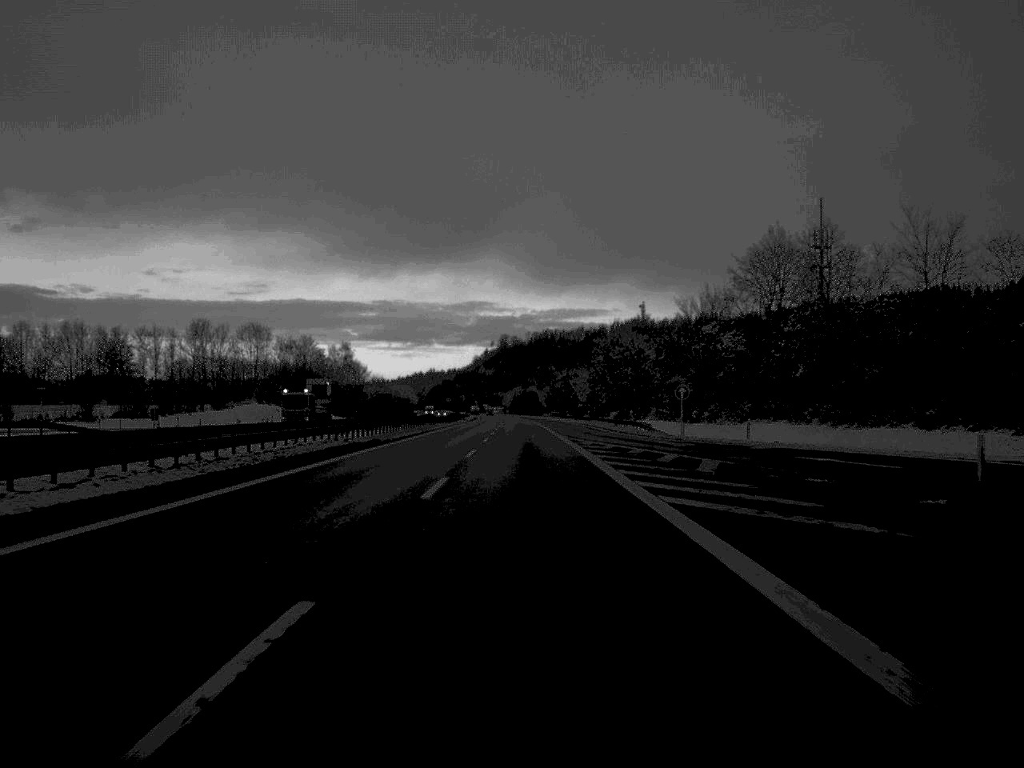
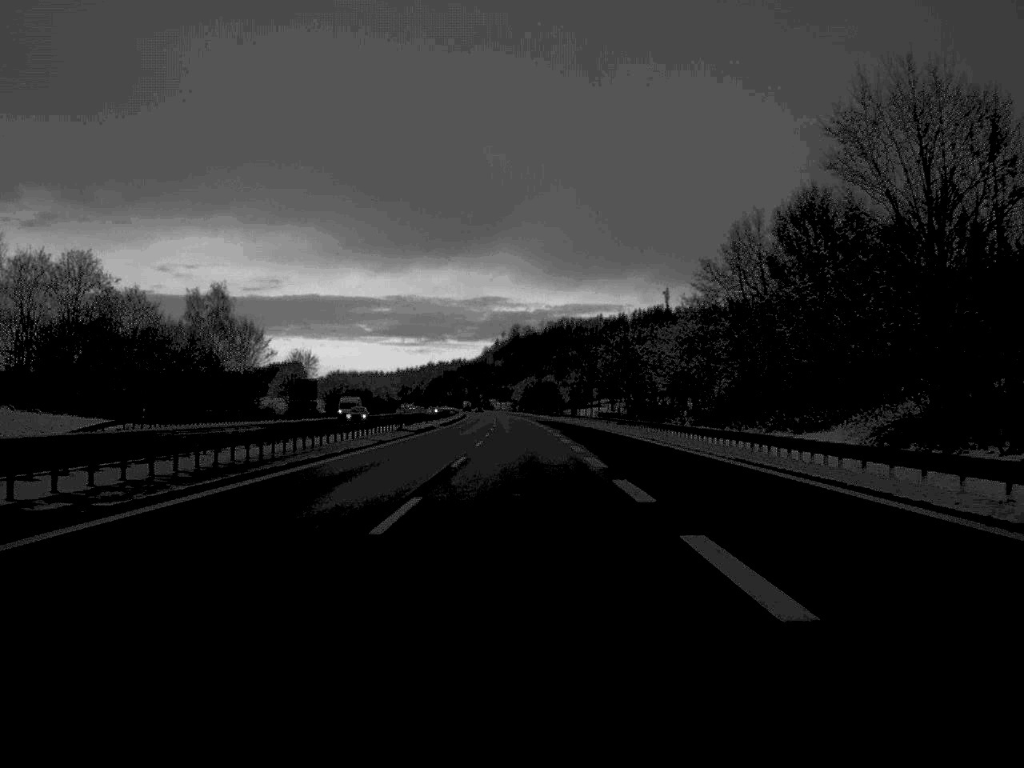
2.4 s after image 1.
(-0.5, +113.0) m; -1°
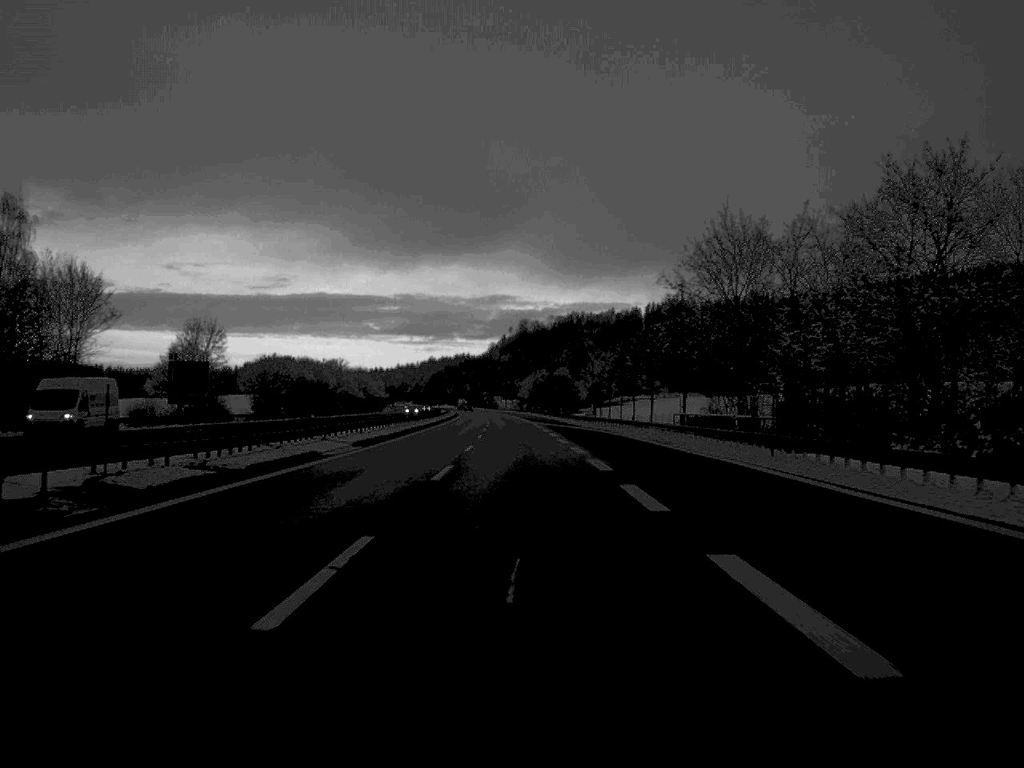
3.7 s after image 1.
(-0.2, +60.4) m; 0°
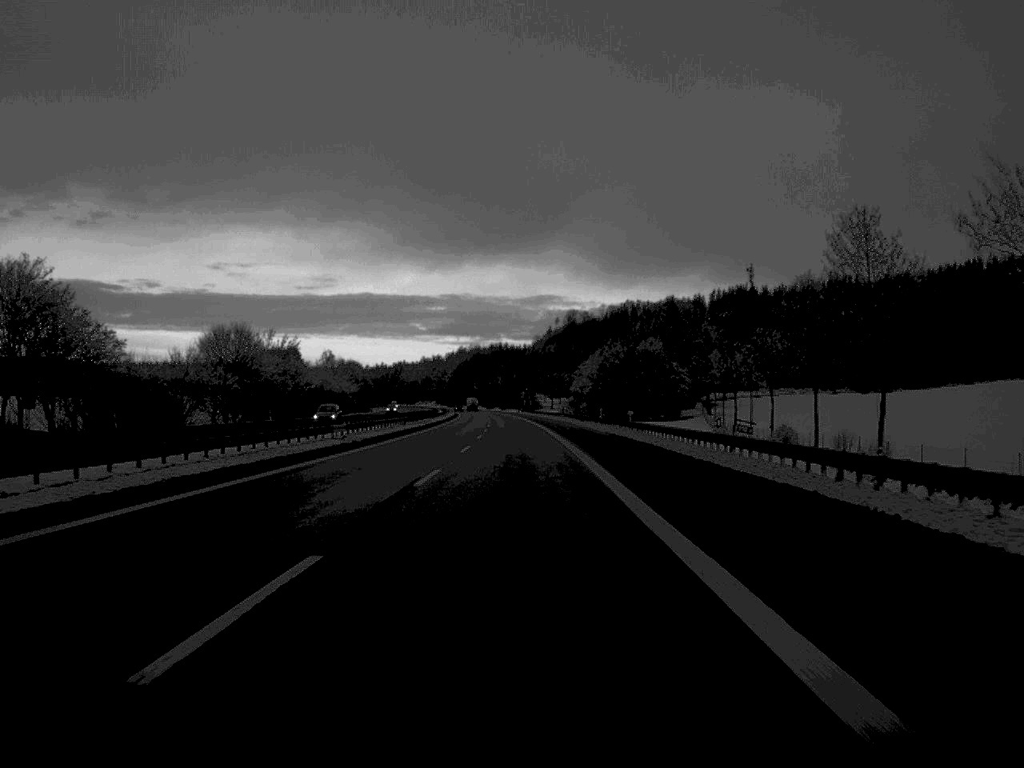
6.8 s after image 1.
(-2.2, +145.9) m; -2°
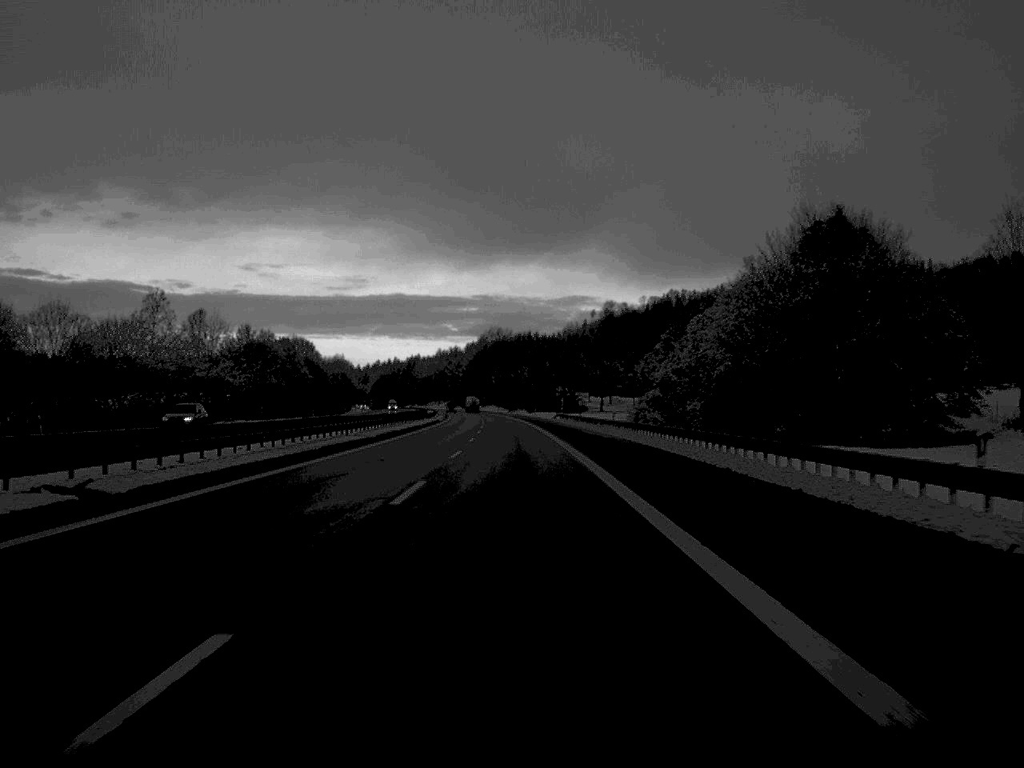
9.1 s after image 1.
(-1.2, +112.1) m; -1°
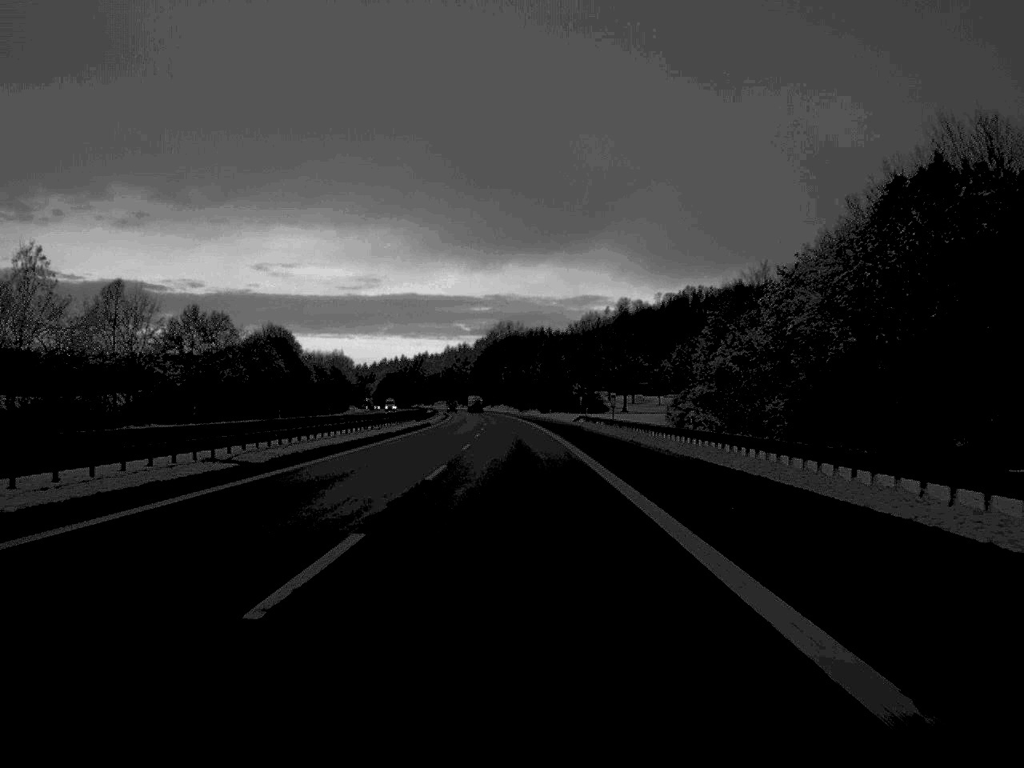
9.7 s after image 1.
(-0.1, +29.0) m; -1°
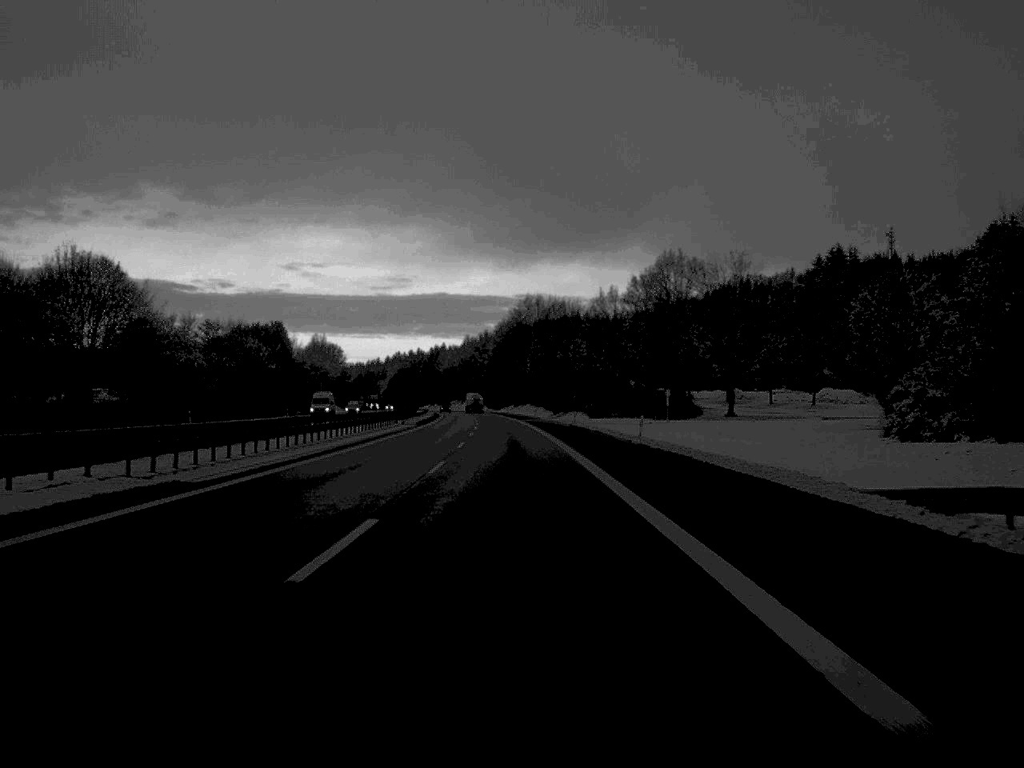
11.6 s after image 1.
(-0.9, +87.7) m; -1°
